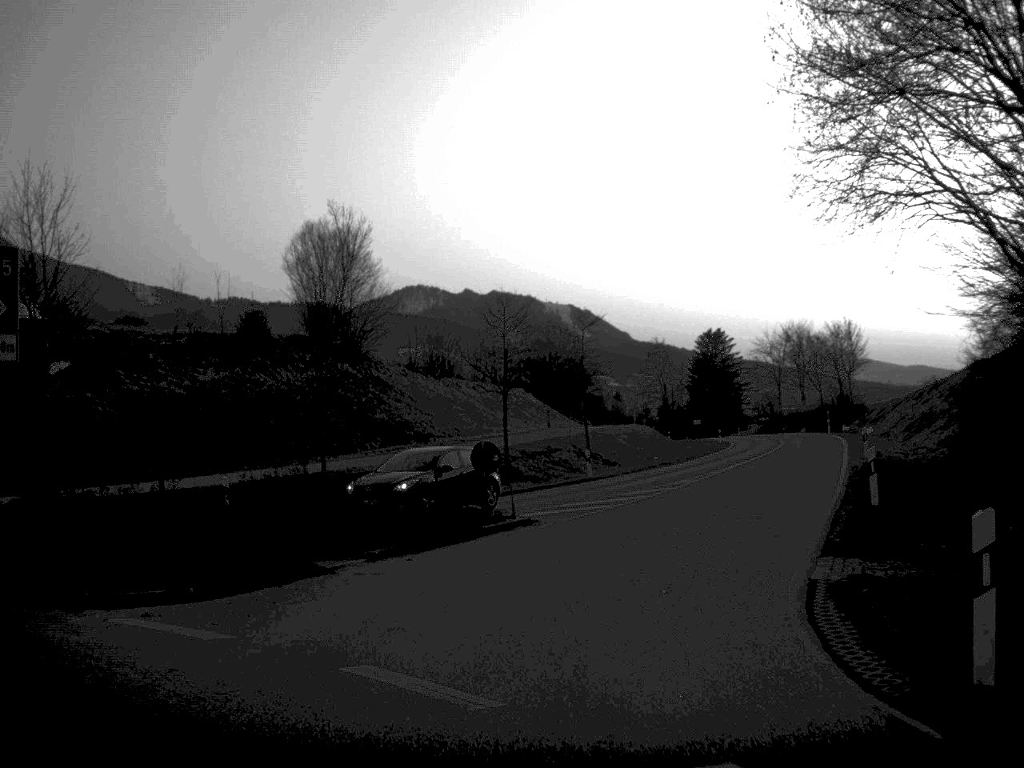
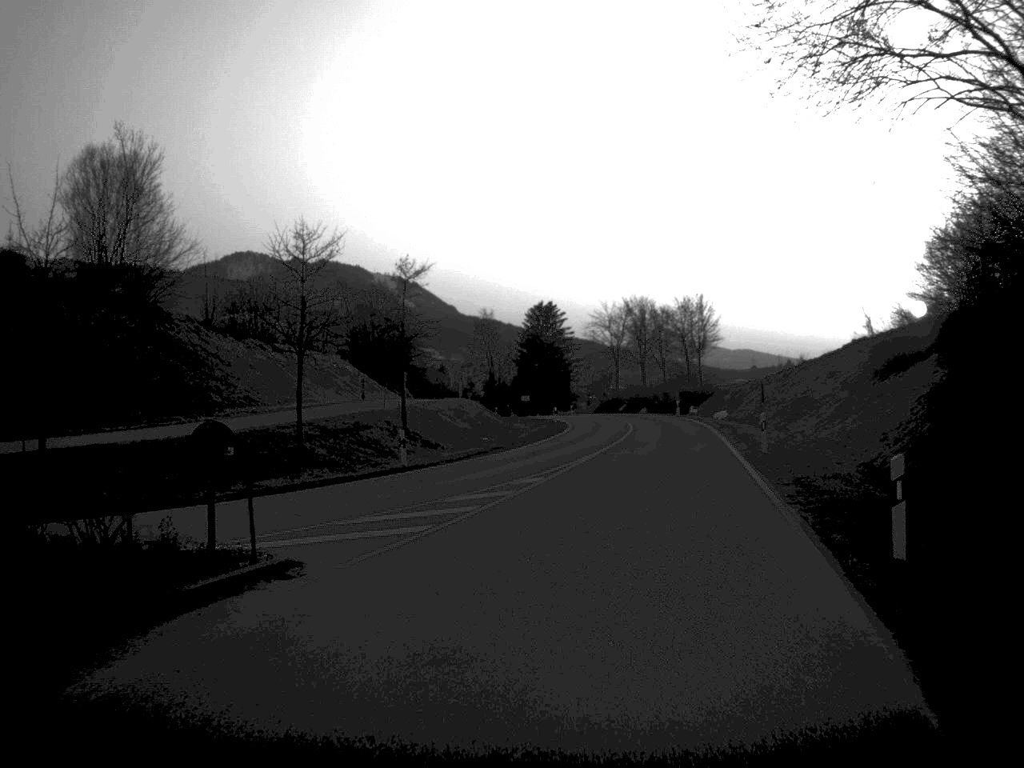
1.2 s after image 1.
(+0.6, +9.8) m; +9°
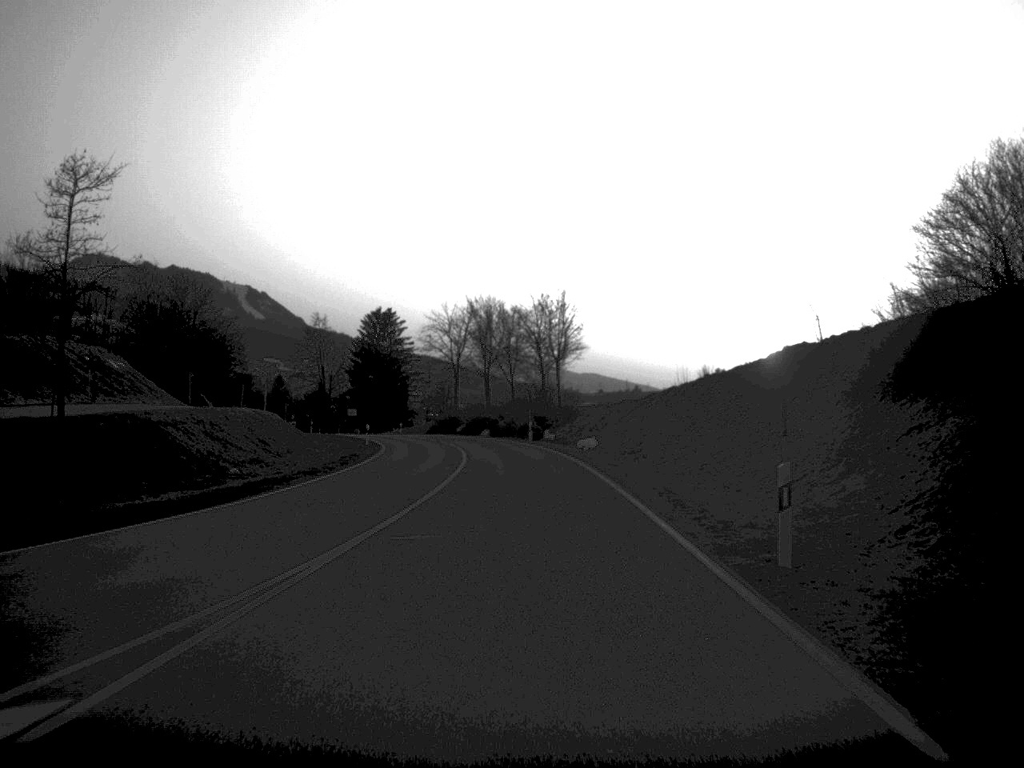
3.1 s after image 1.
(+1.7, +20.3) m; +6°
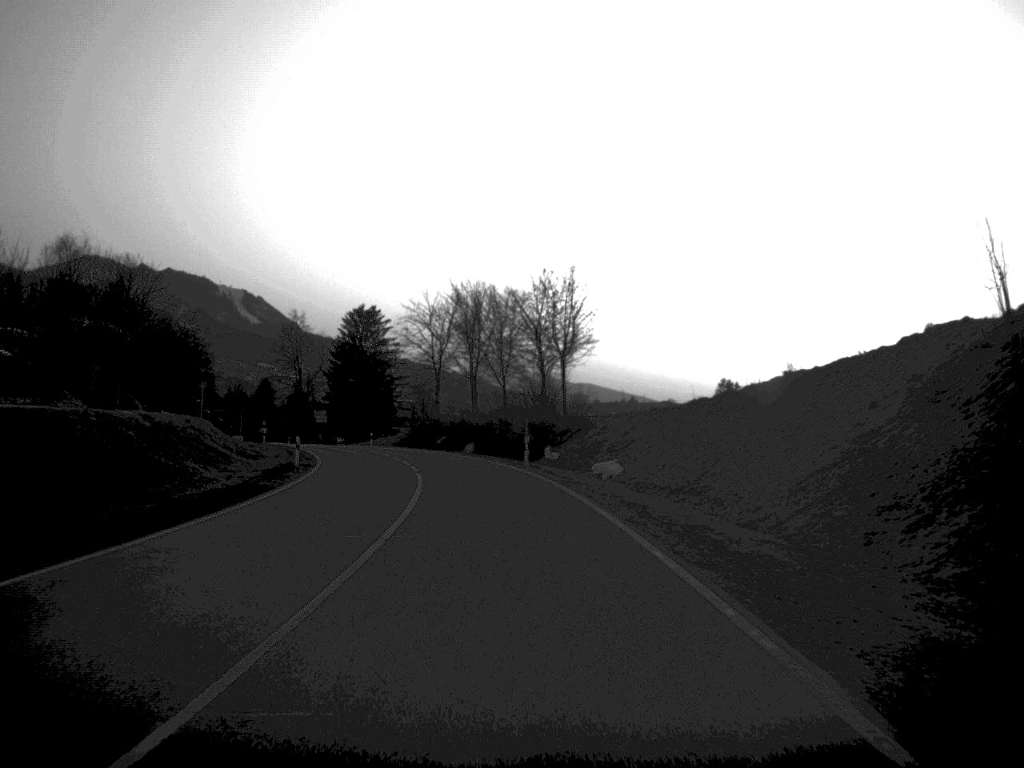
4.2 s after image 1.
(0.0, +18.1) m; 0°
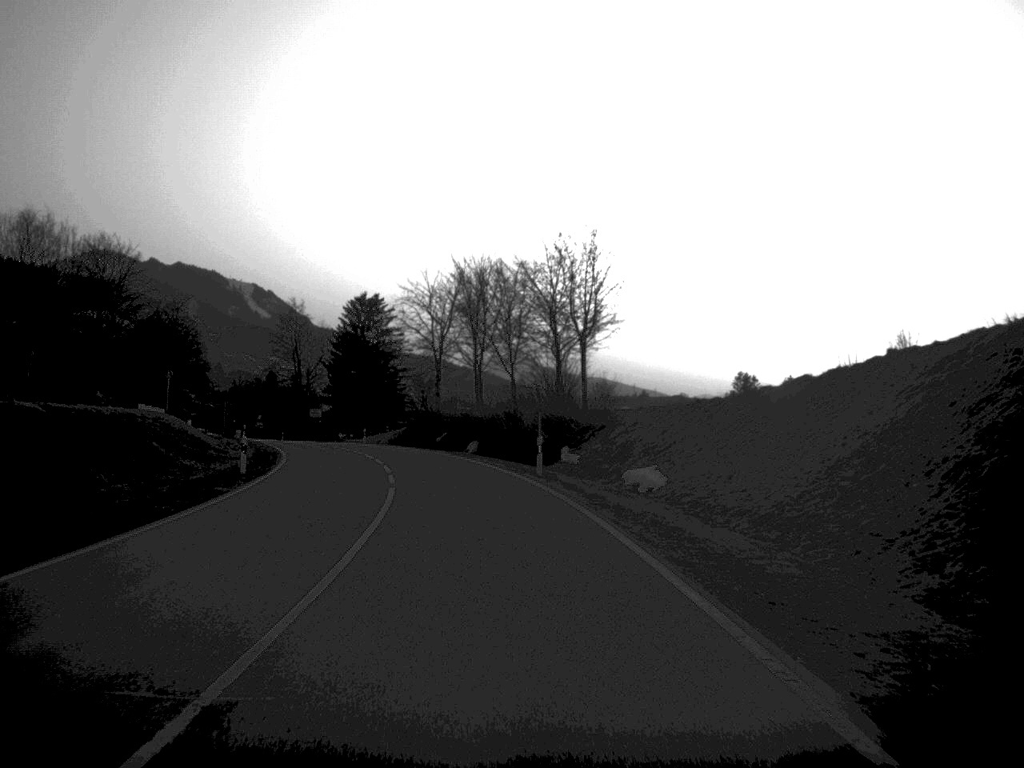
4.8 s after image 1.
(0.0, +10.0) m; -1°
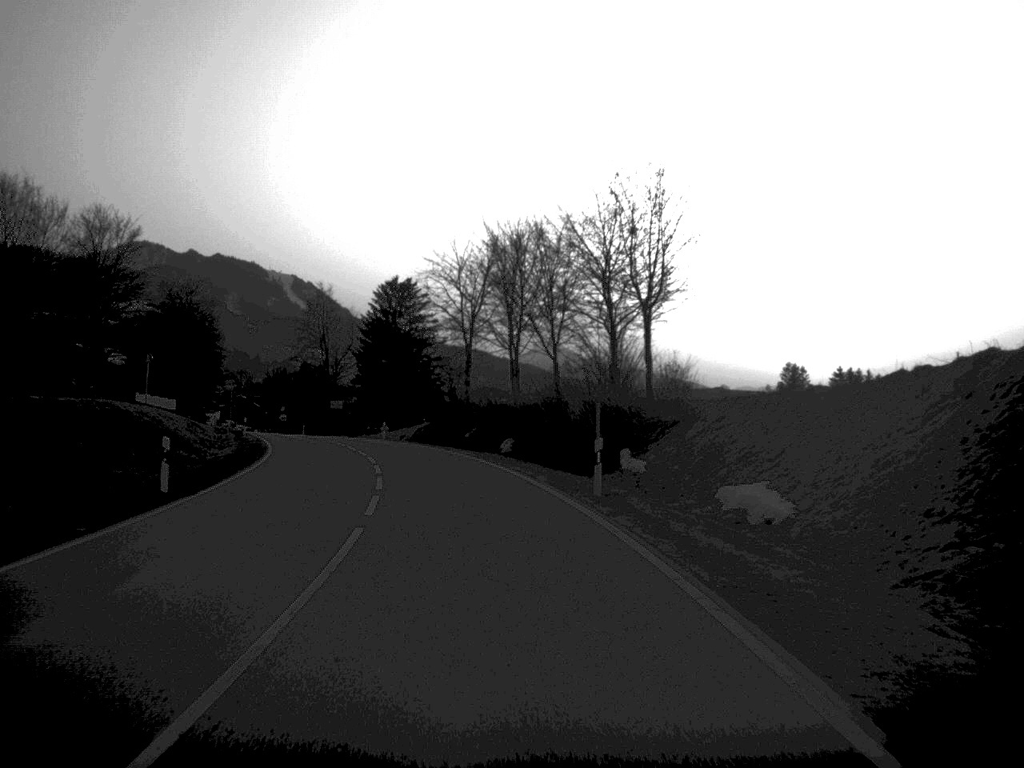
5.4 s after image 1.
(-0.2, +10.9) m; -2°
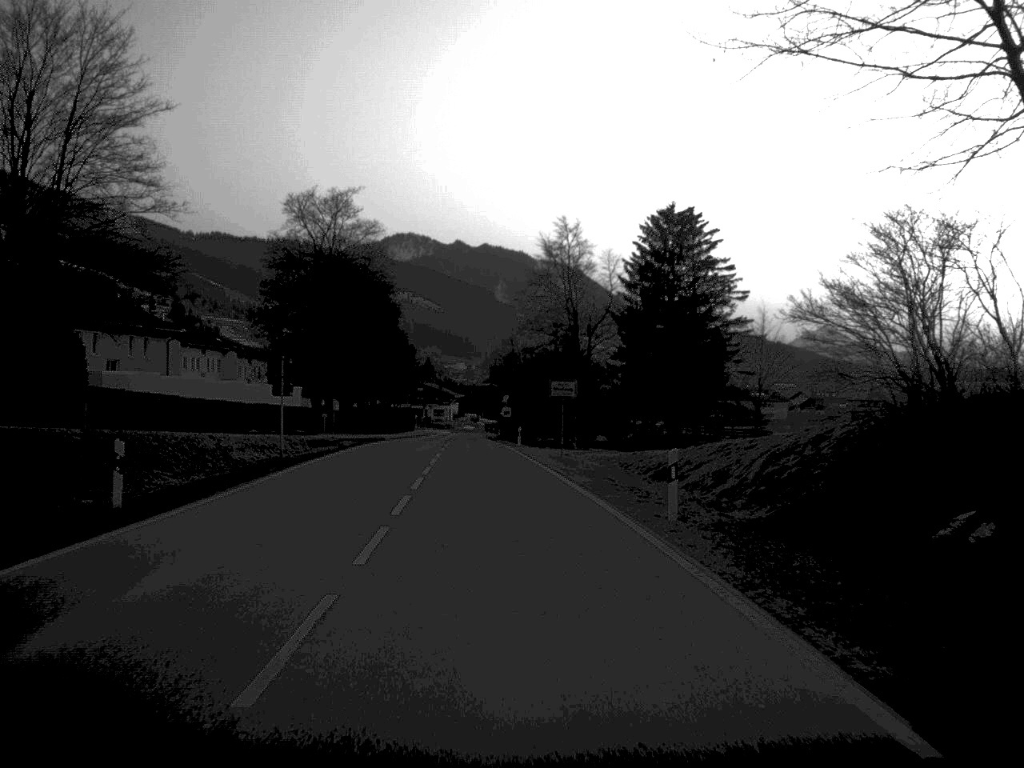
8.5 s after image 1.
(-5.8, +53.1) m; -12°
